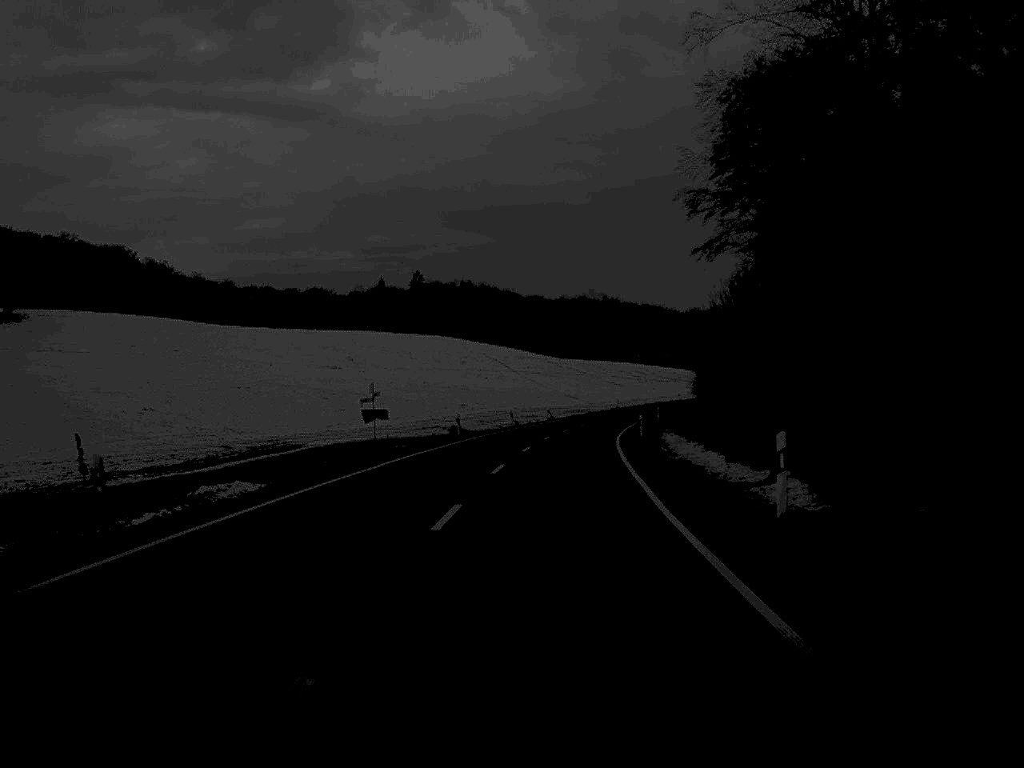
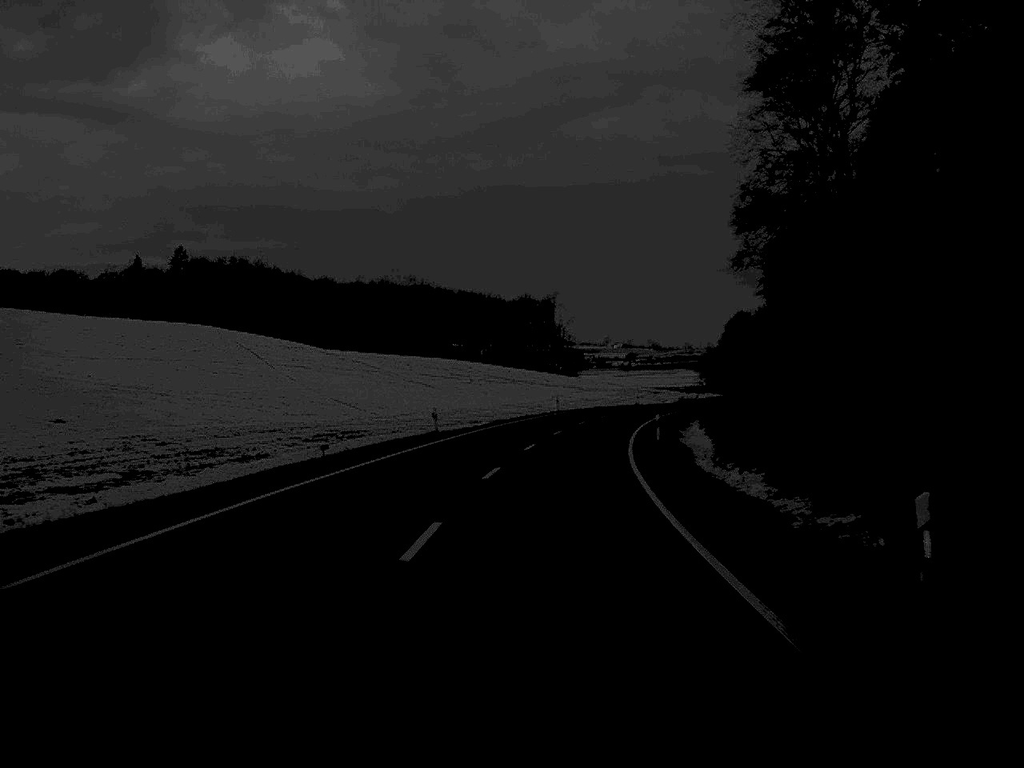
(+6.0, +86.3) m; +9°
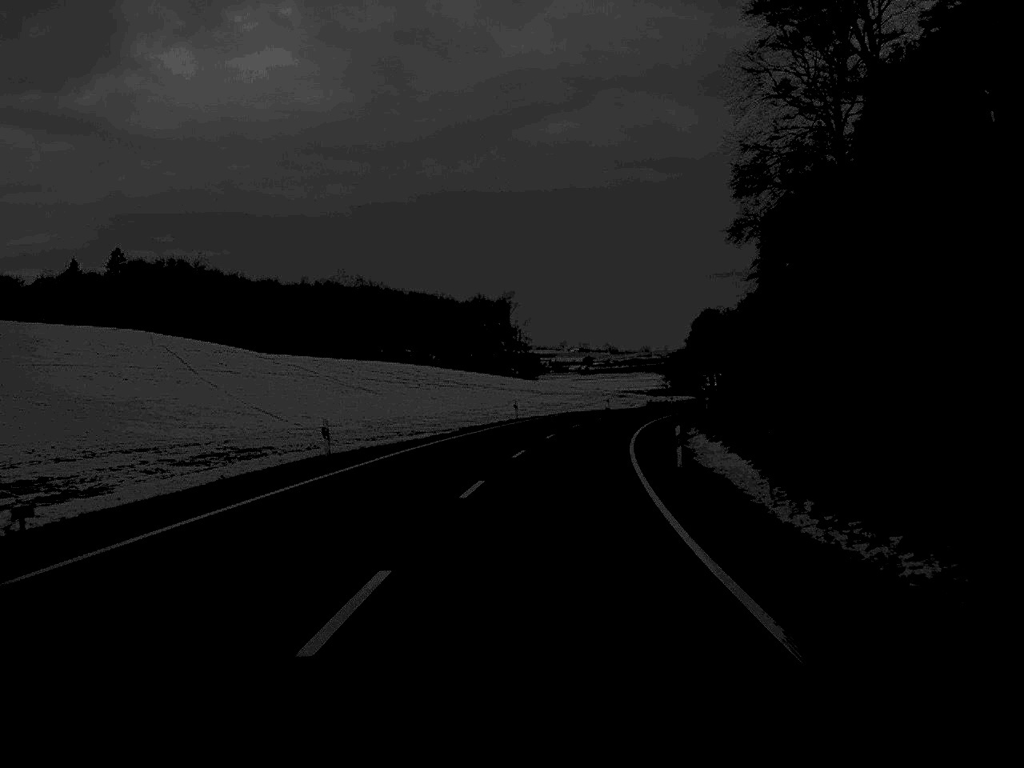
(+0.3, +16.5) m; +2°
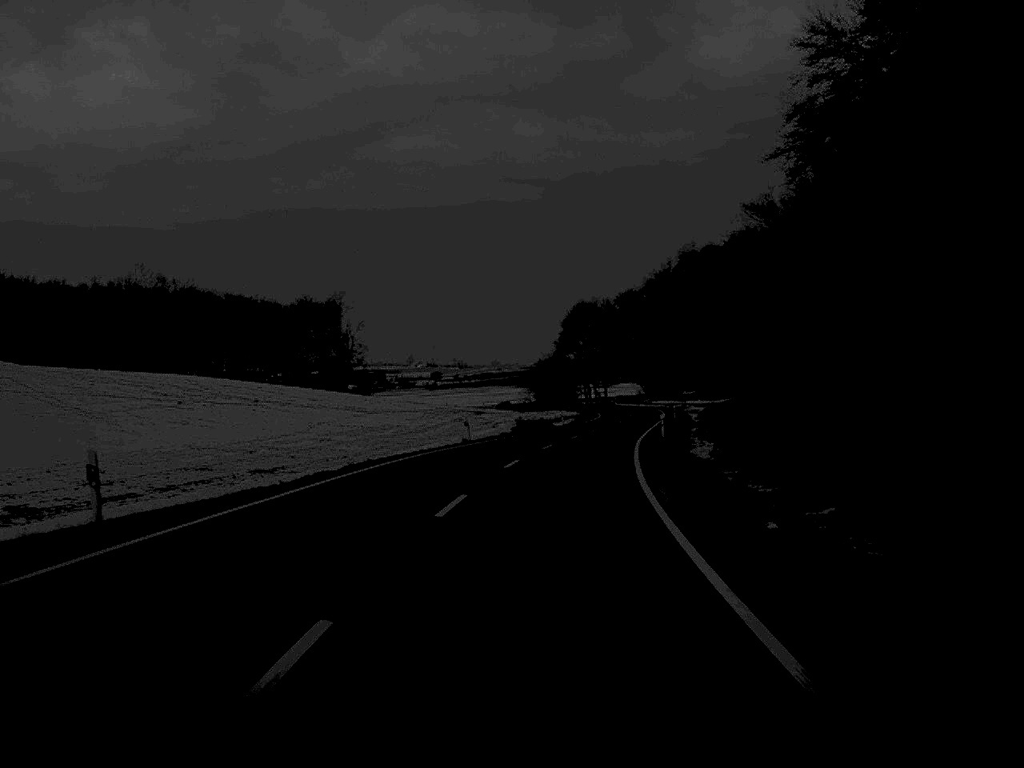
(+2.8, +50.1) m; +7°
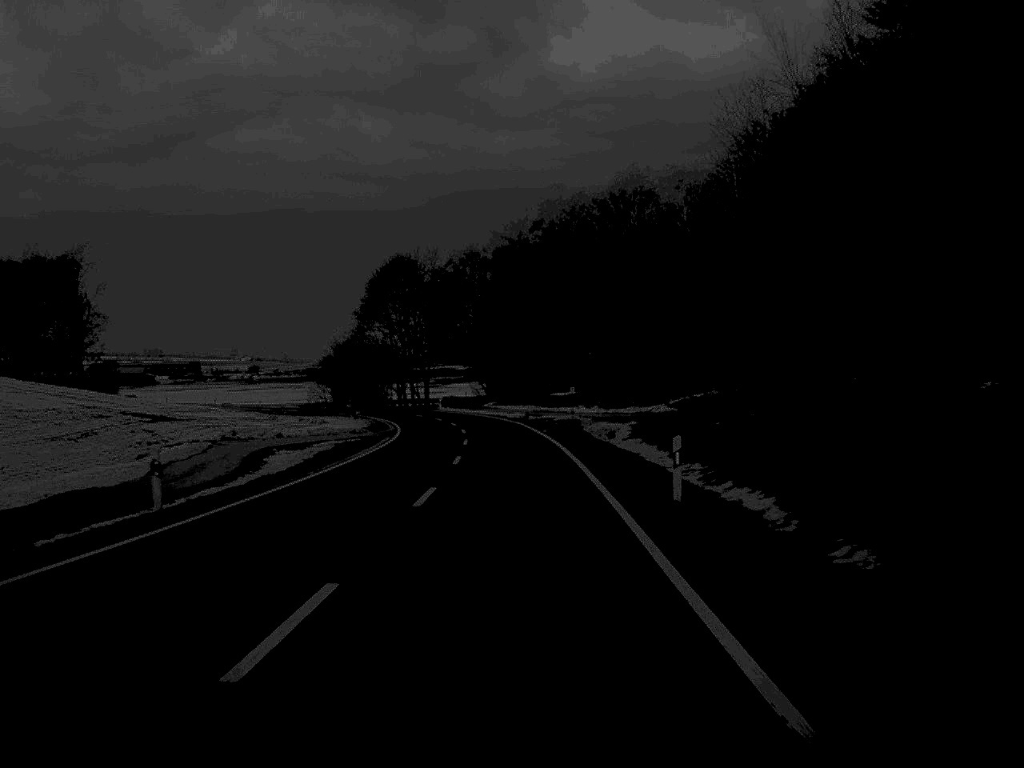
(+5.5, +69.1) m; +7°
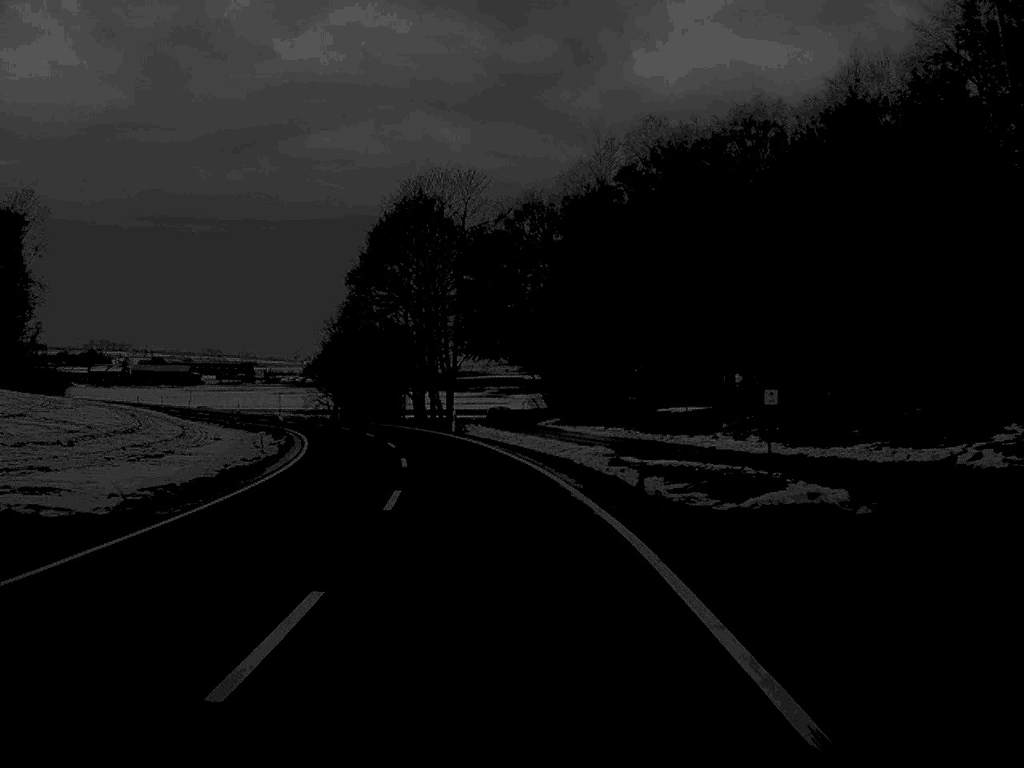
(-0.7, +48.4) m; -3°
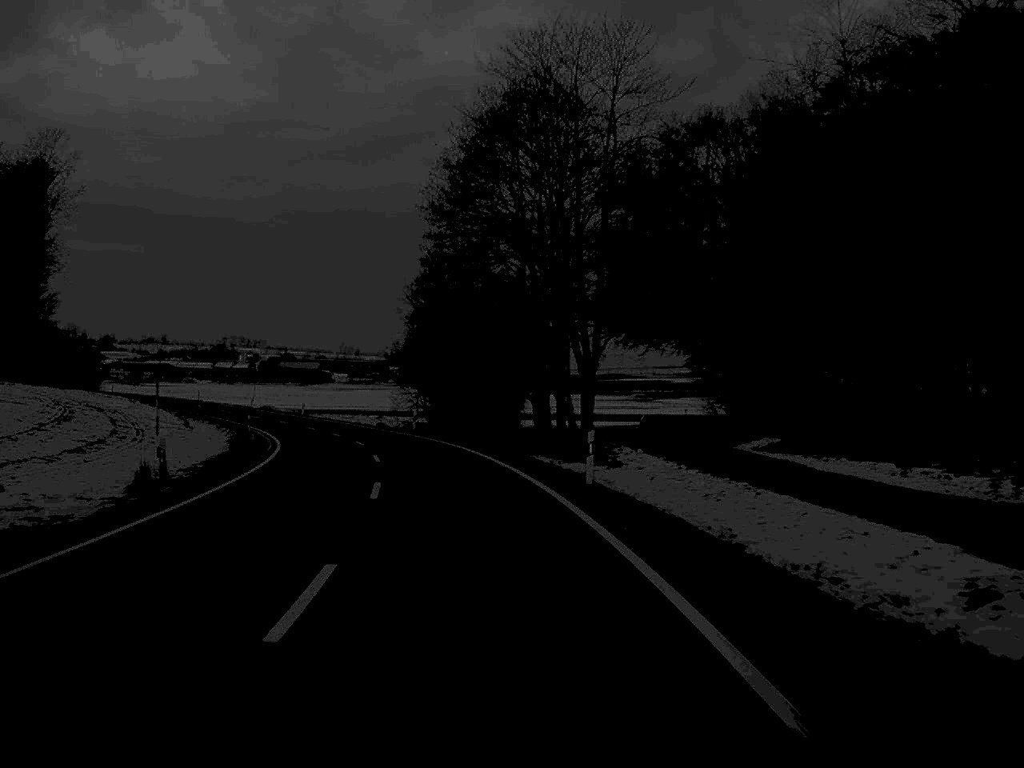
(-1.8, +34.1) m; -7°
